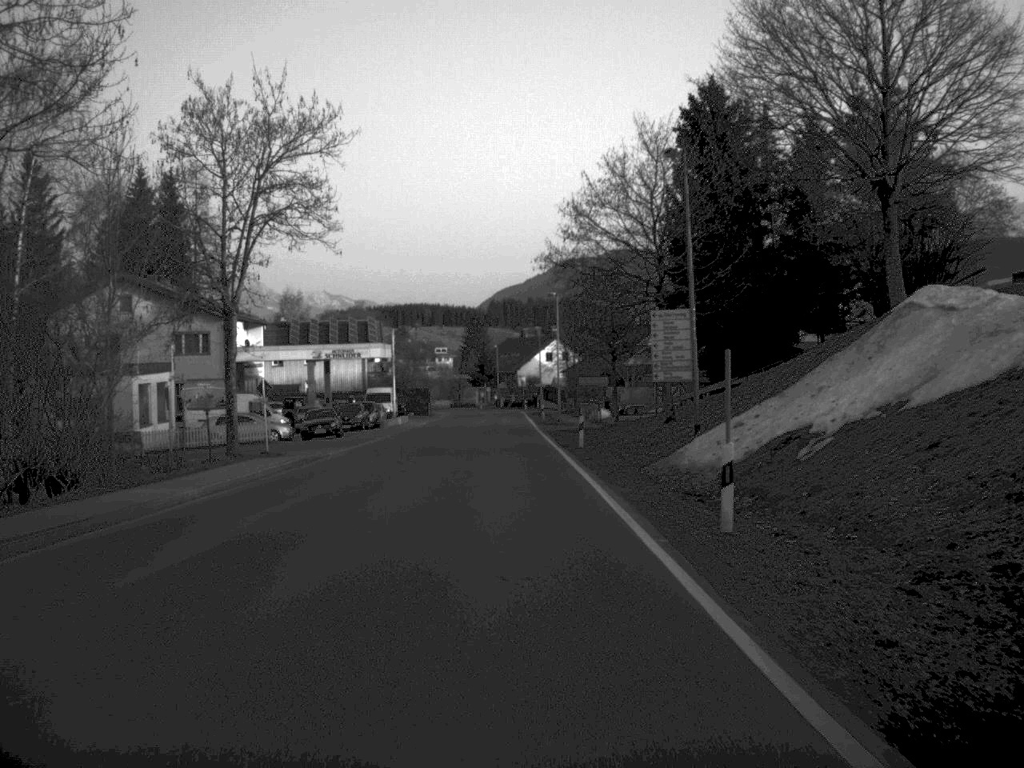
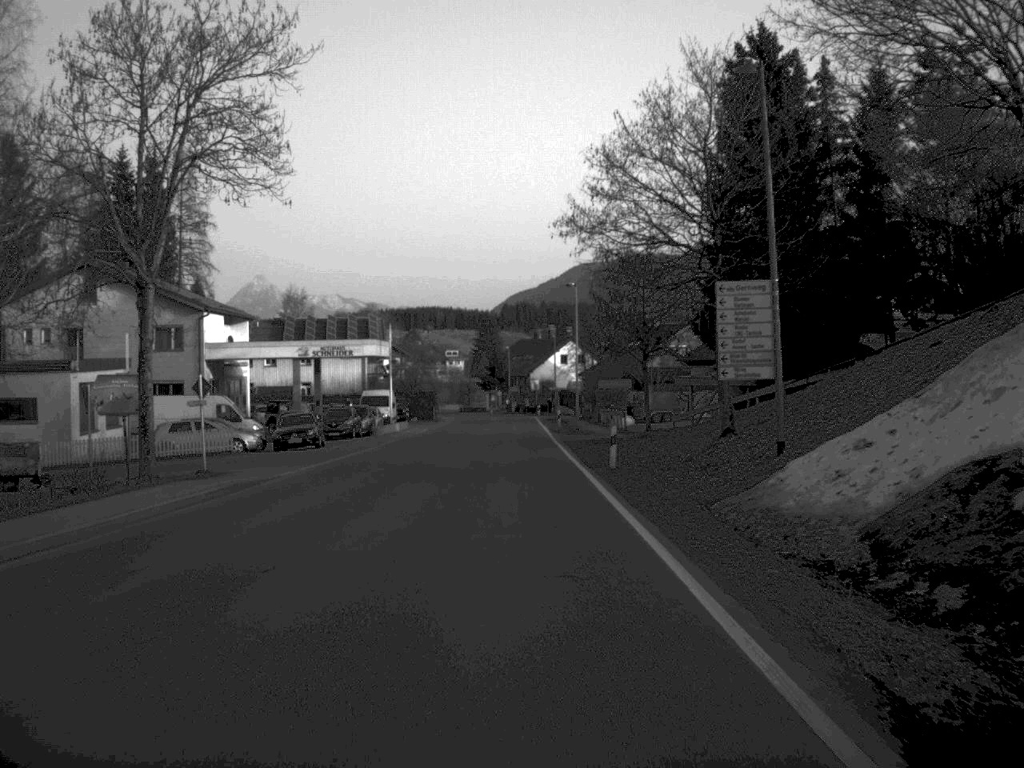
(0.0, +9.2) m; -1°
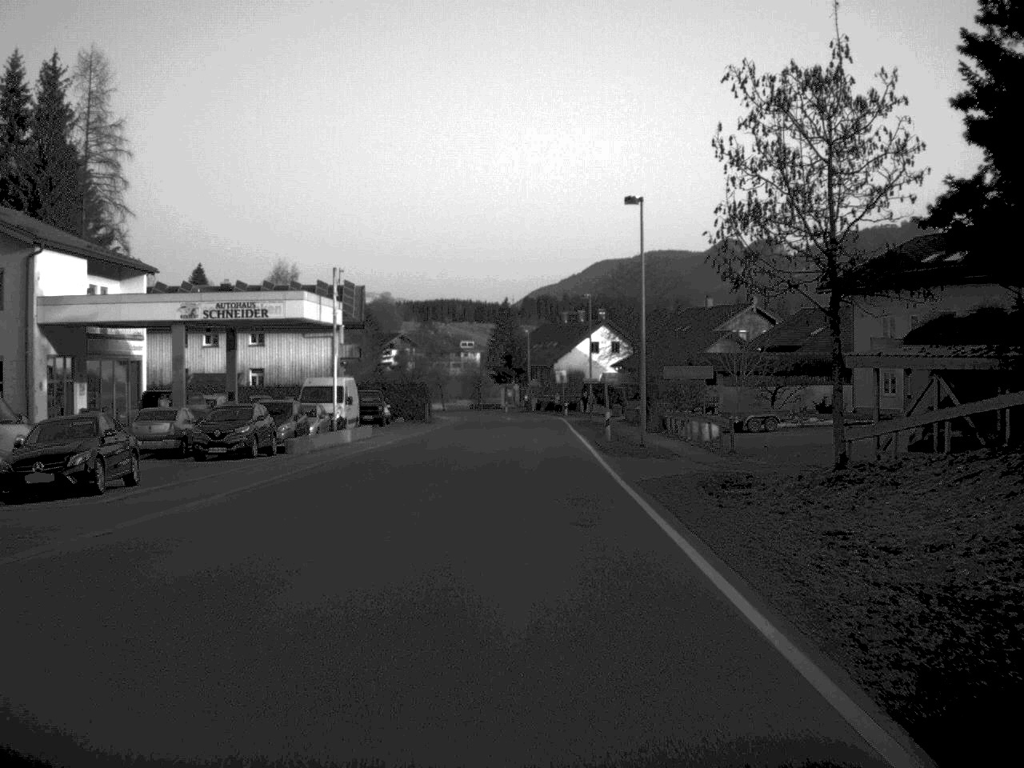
(-0.2, +27.3) m; -1°
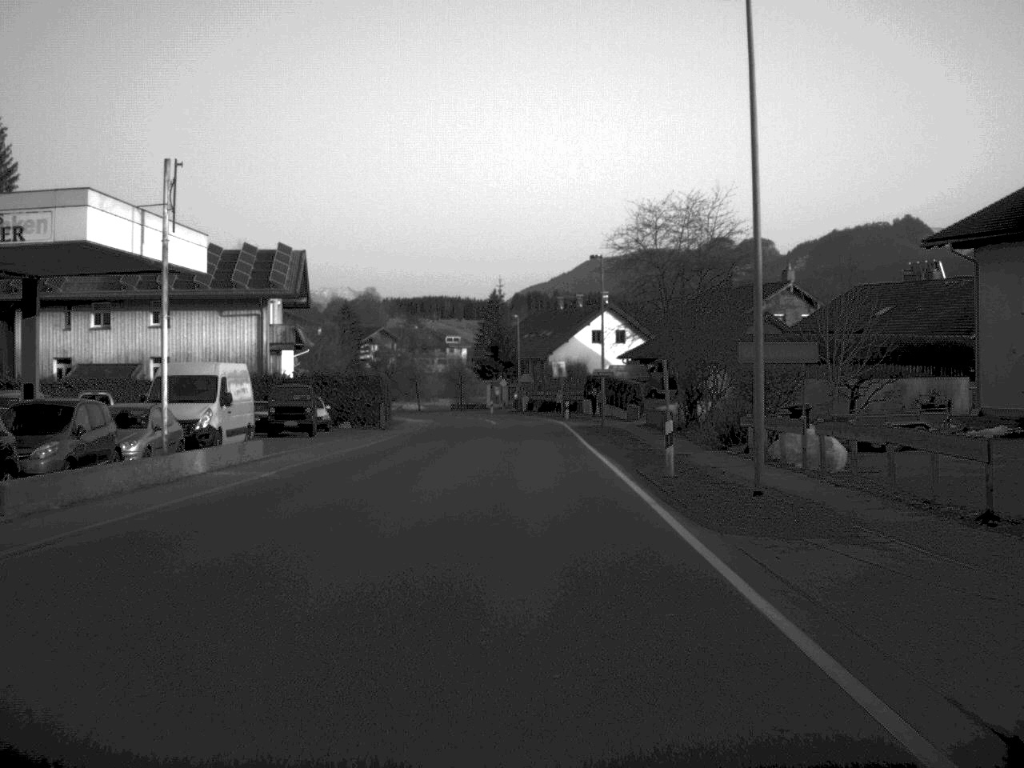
(+0.1, +20.1) m; +1°
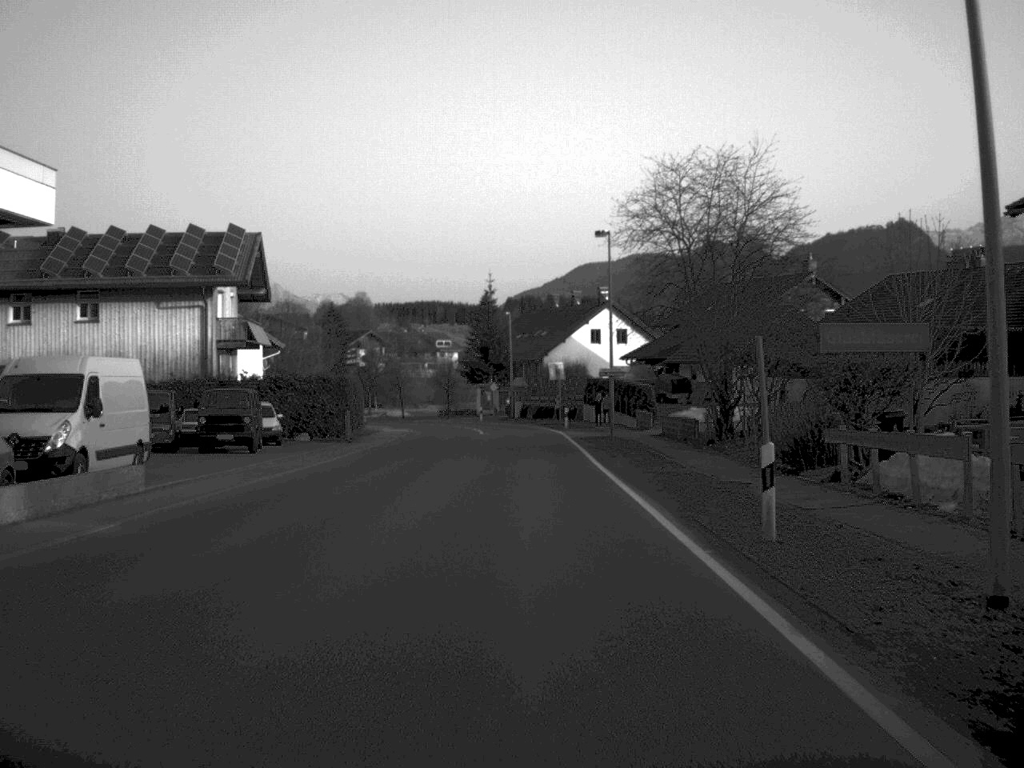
(0.0, +9.6) m; 0°
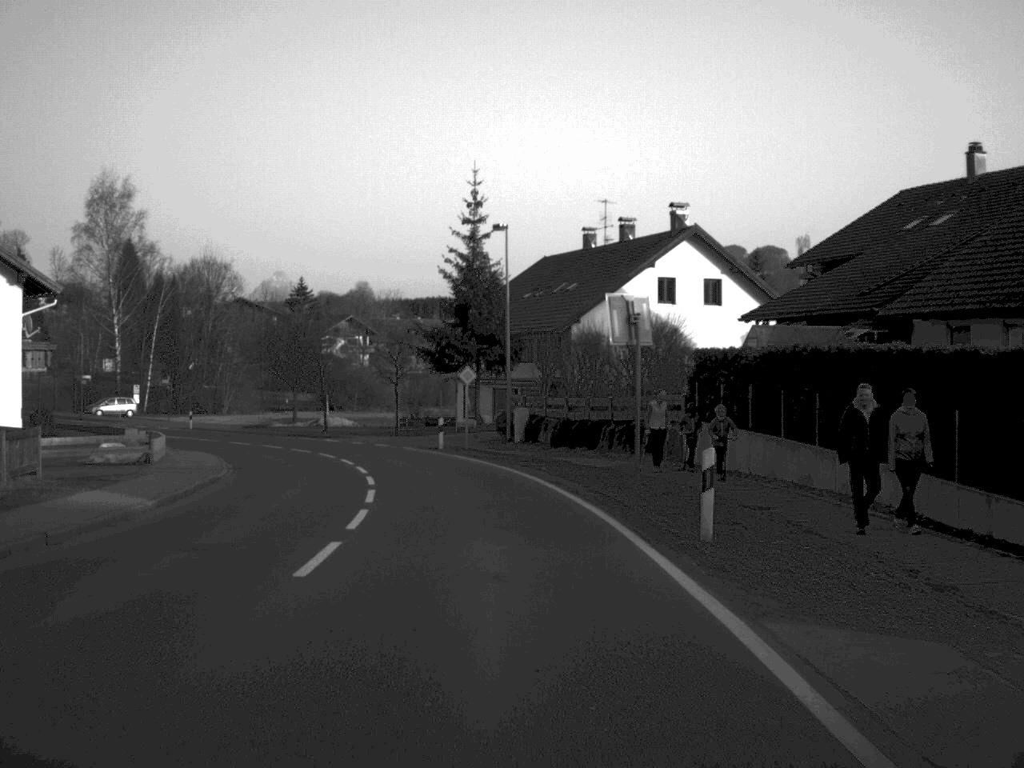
(+0.2, +46.9) m; -1°
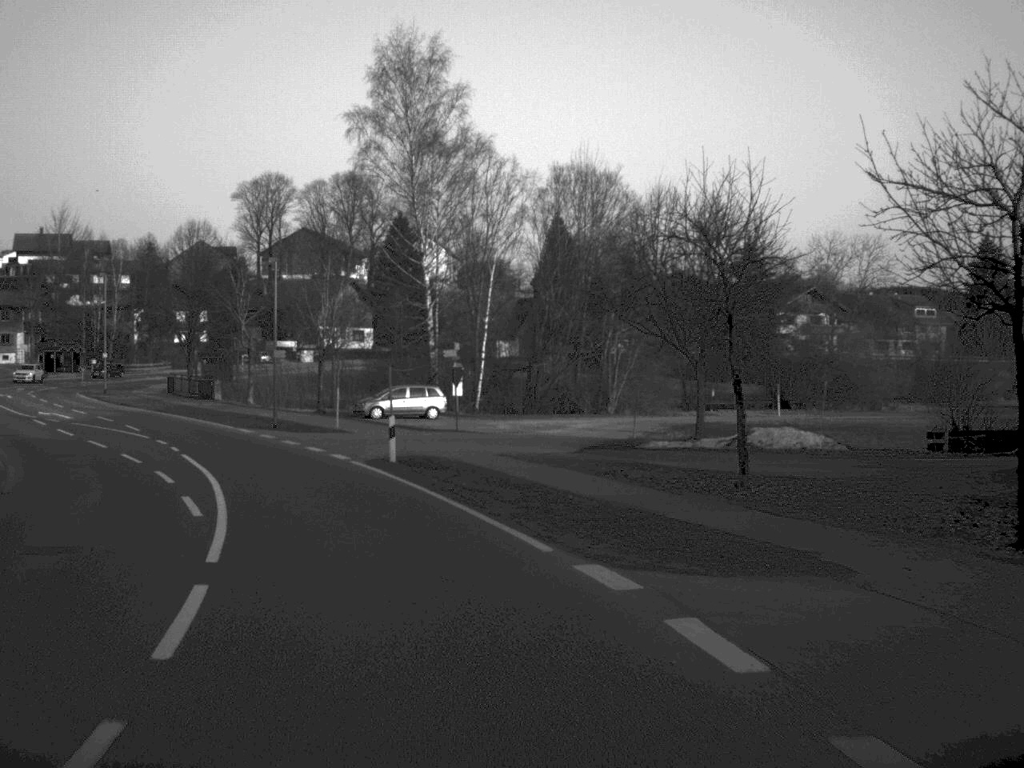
(-5.8, +43.8) m; -21°
